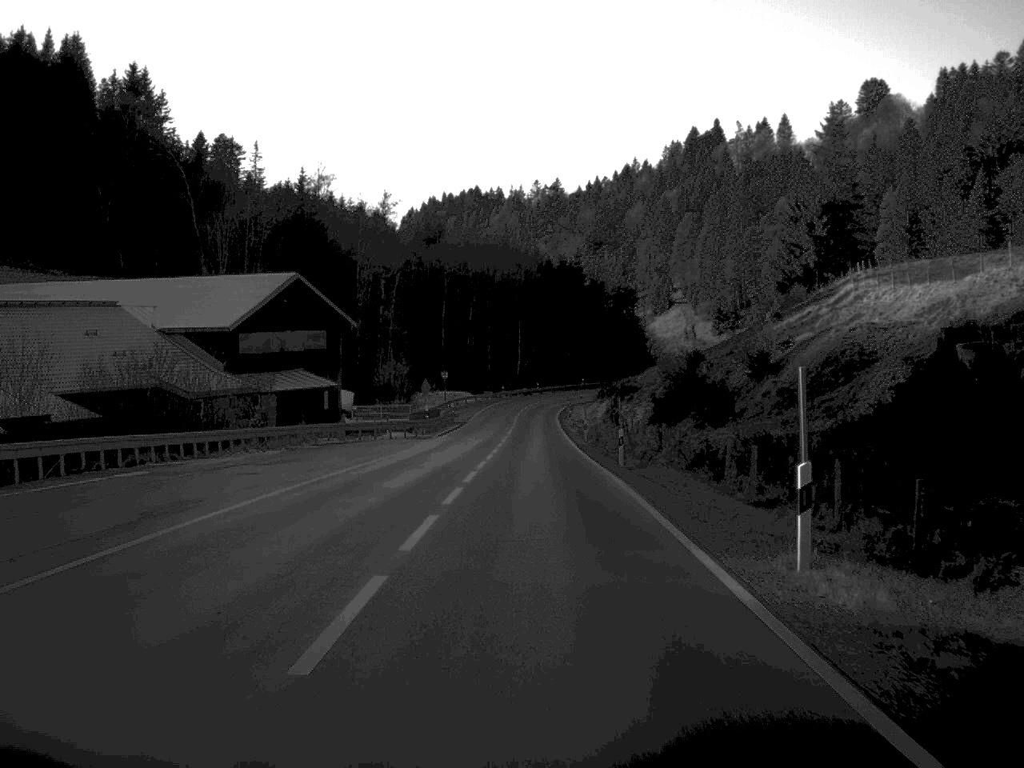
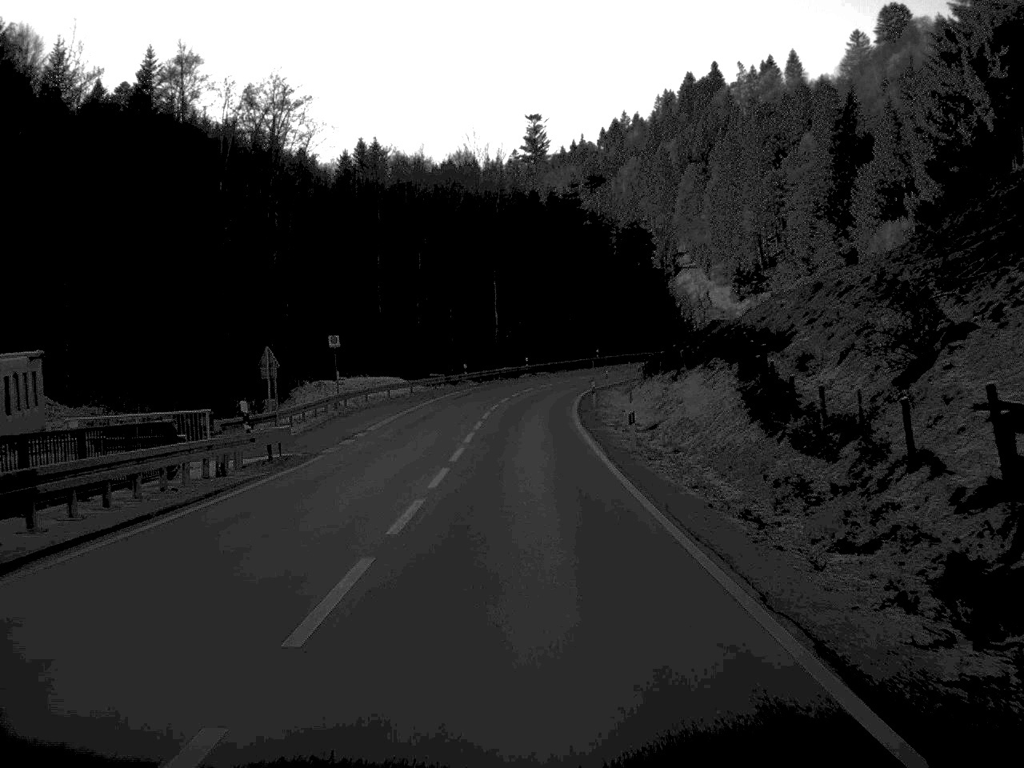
(+0.4, +58.9) m; 0°
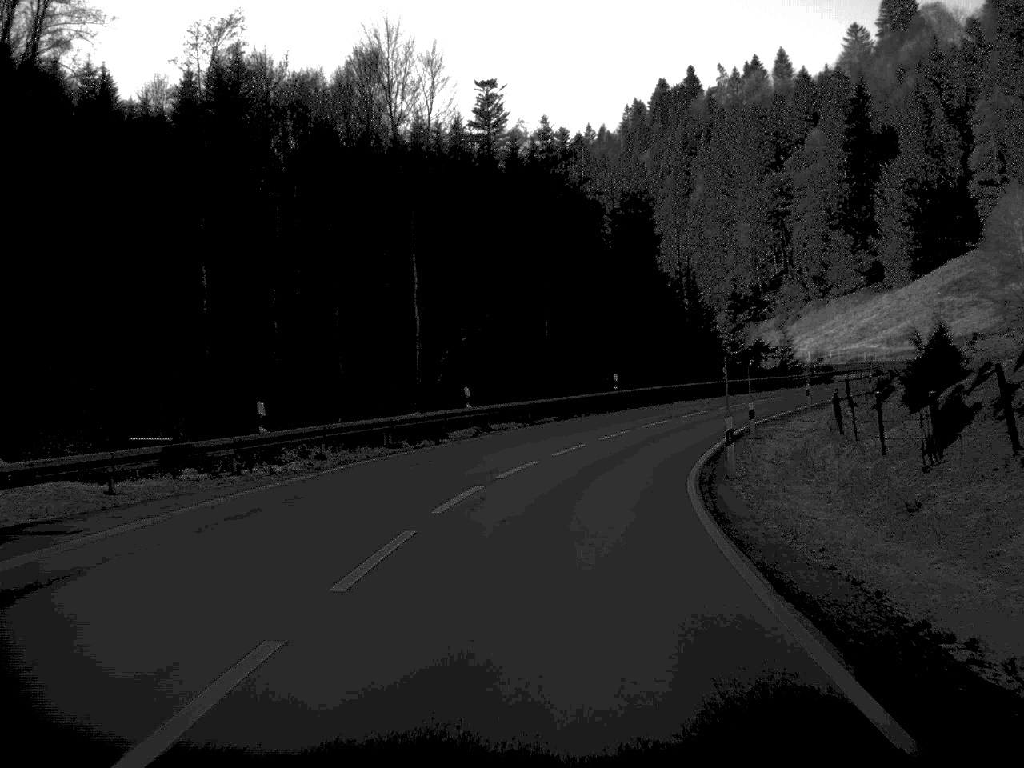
(+0.4, +51.4) m; +2°
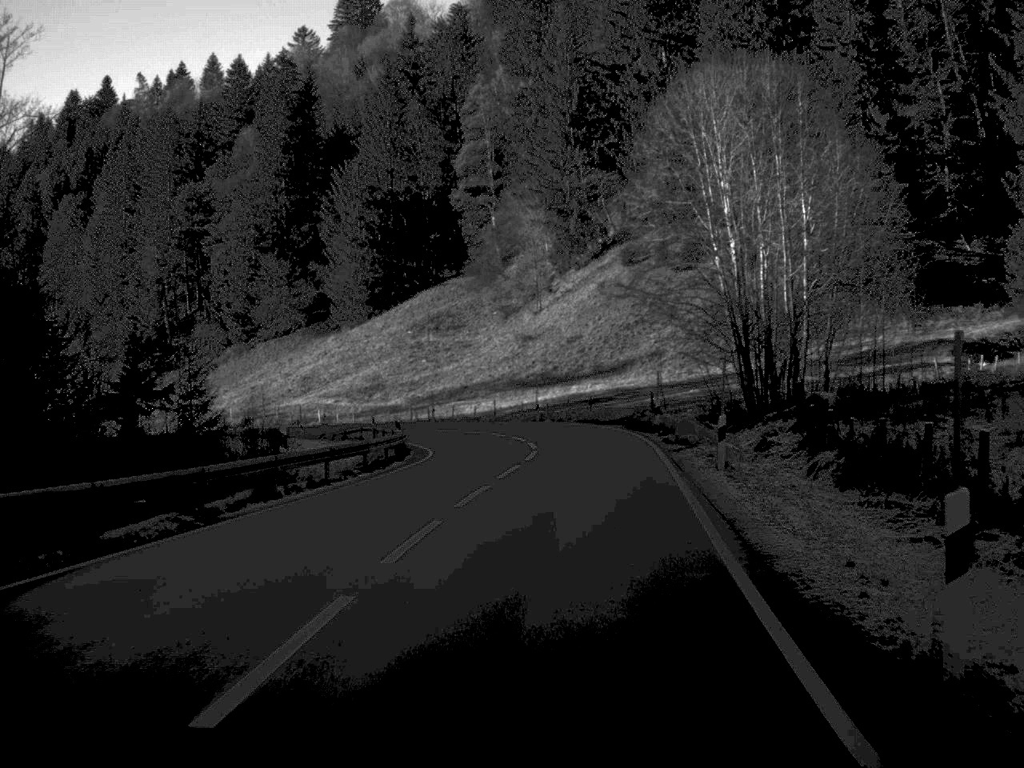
(+11.3, +54.8) m; +26°
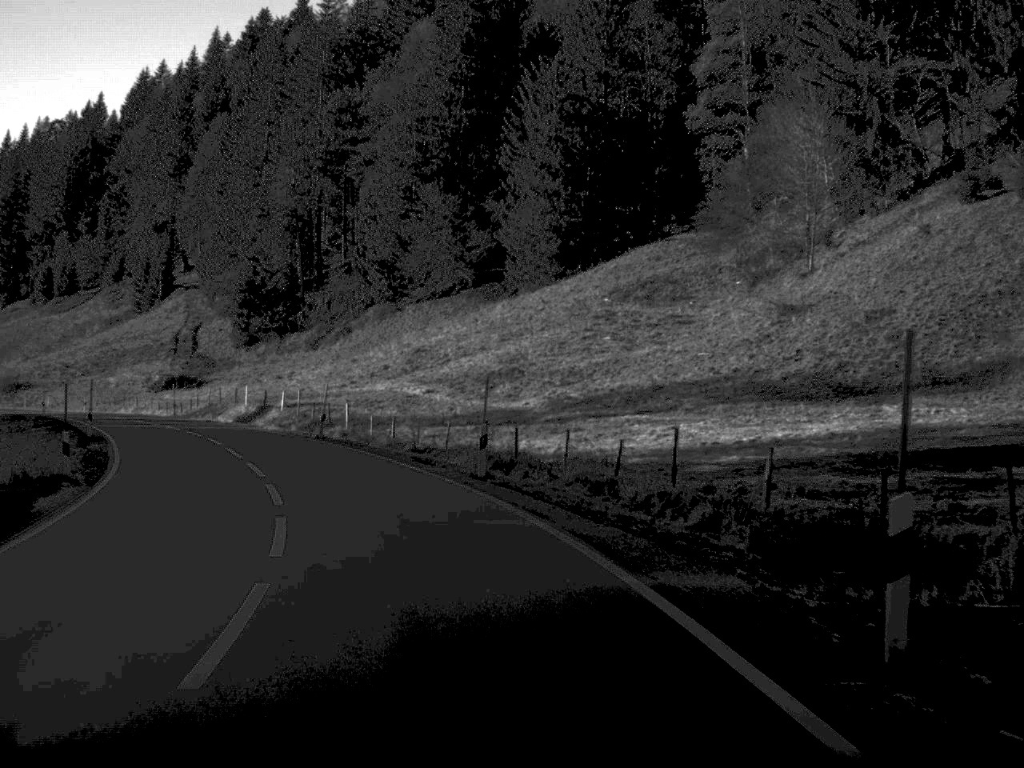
(-0.4, +52.7) m; -12°
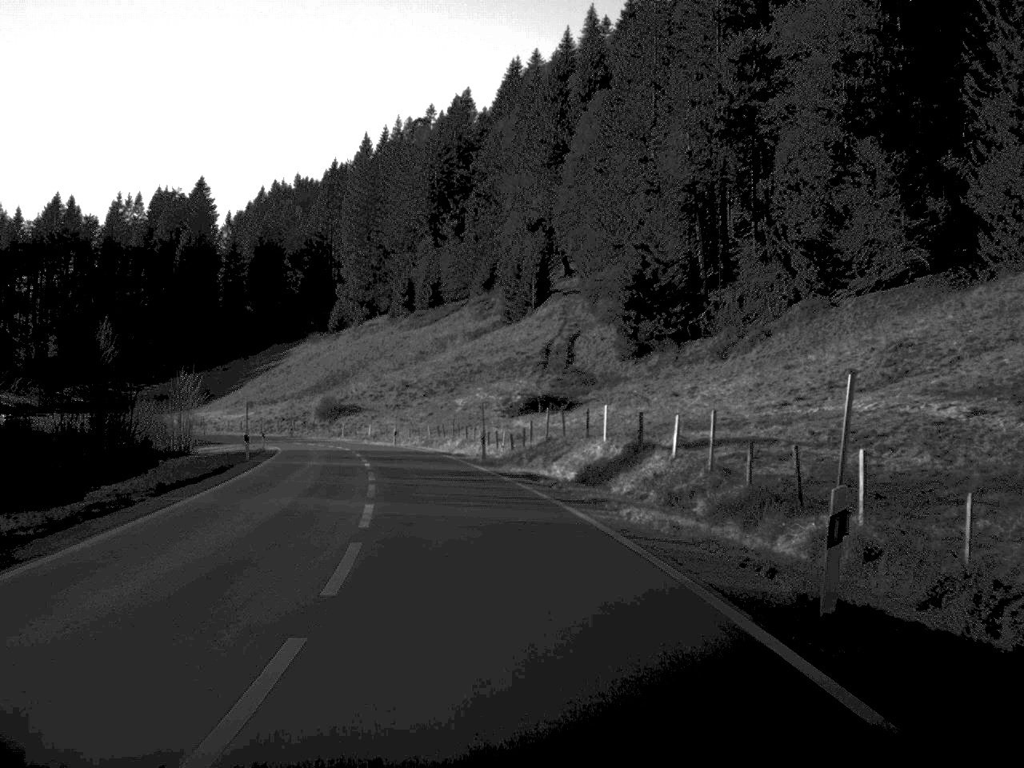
(-5.5, +32.1) m; -18°
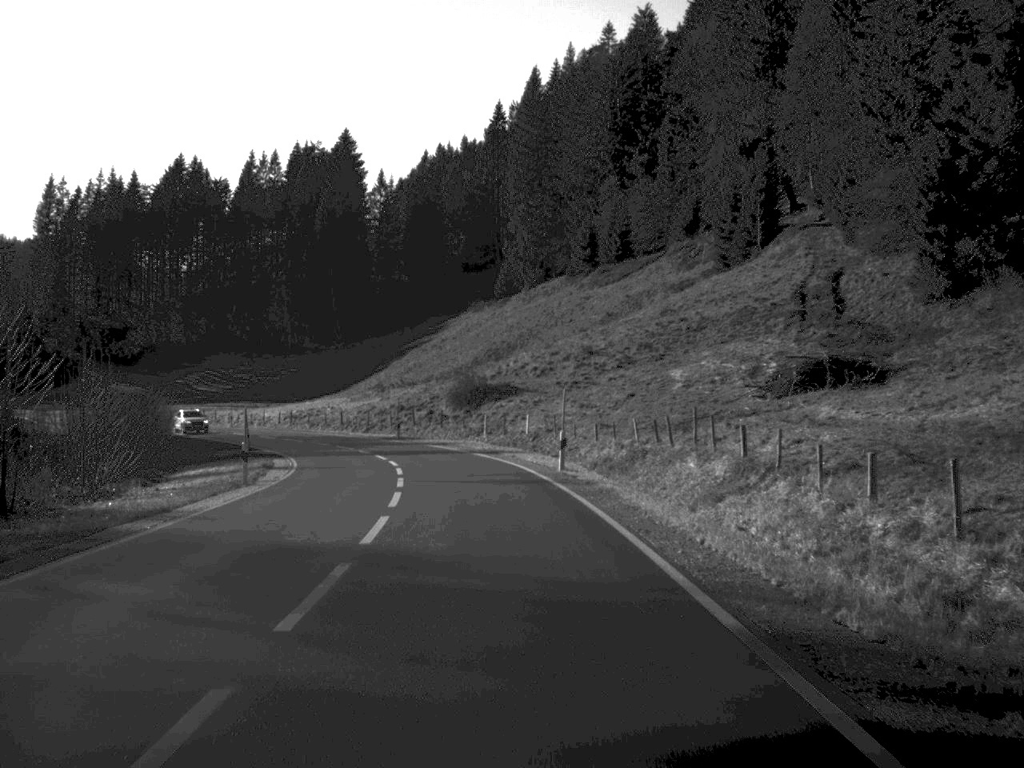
(-3.7, +43.3) m; -8°
